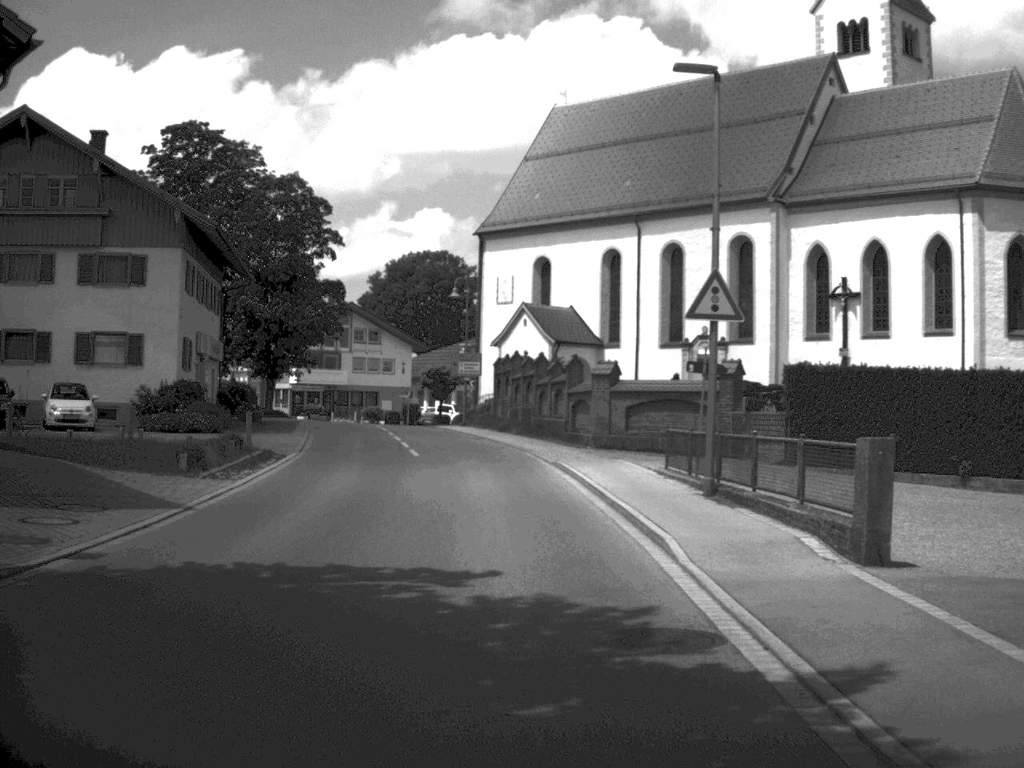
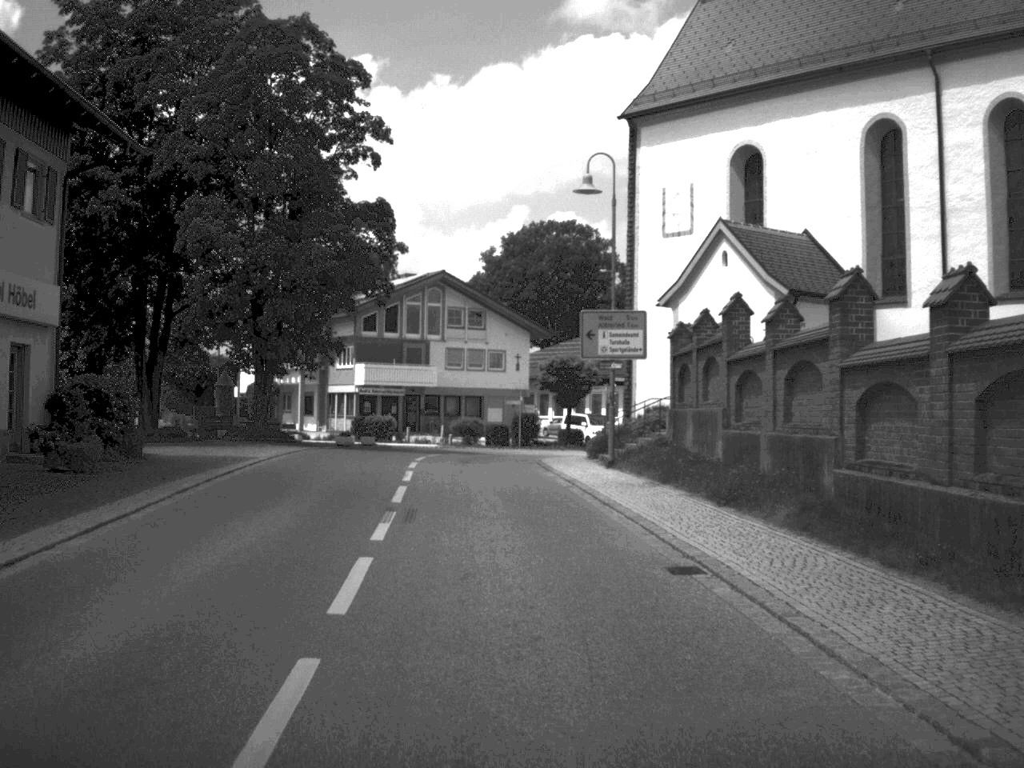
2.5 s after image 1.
(-1.7, +32.2) m; -6°
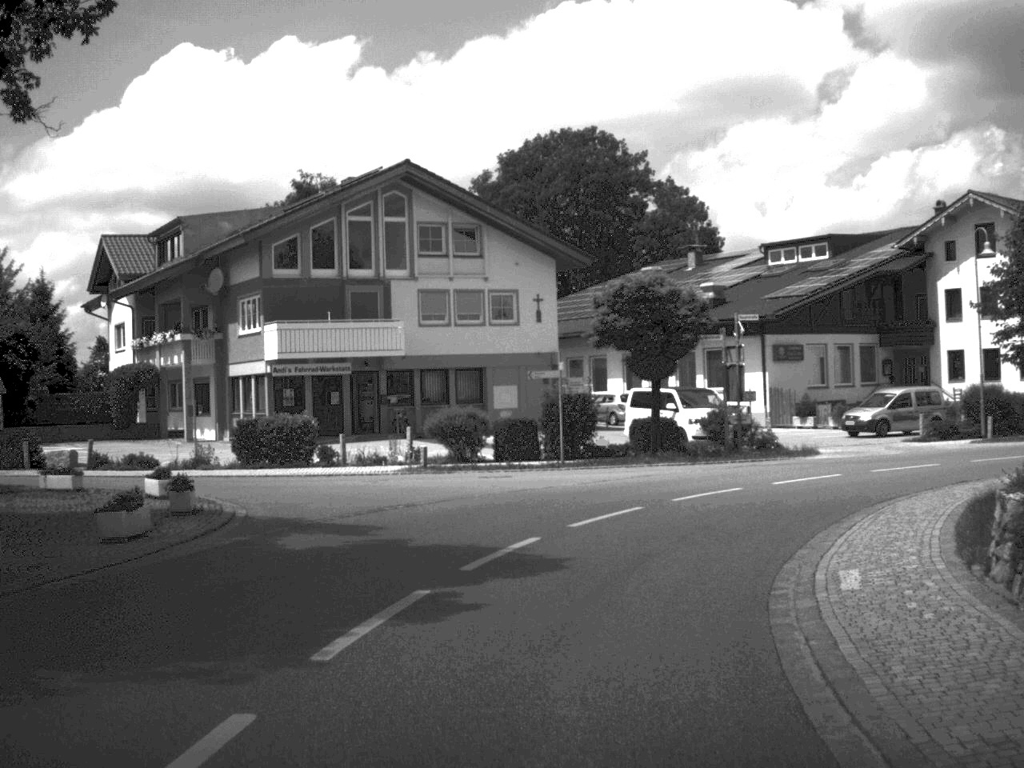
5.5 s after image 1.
(-1.2, +32.2) m; 0°
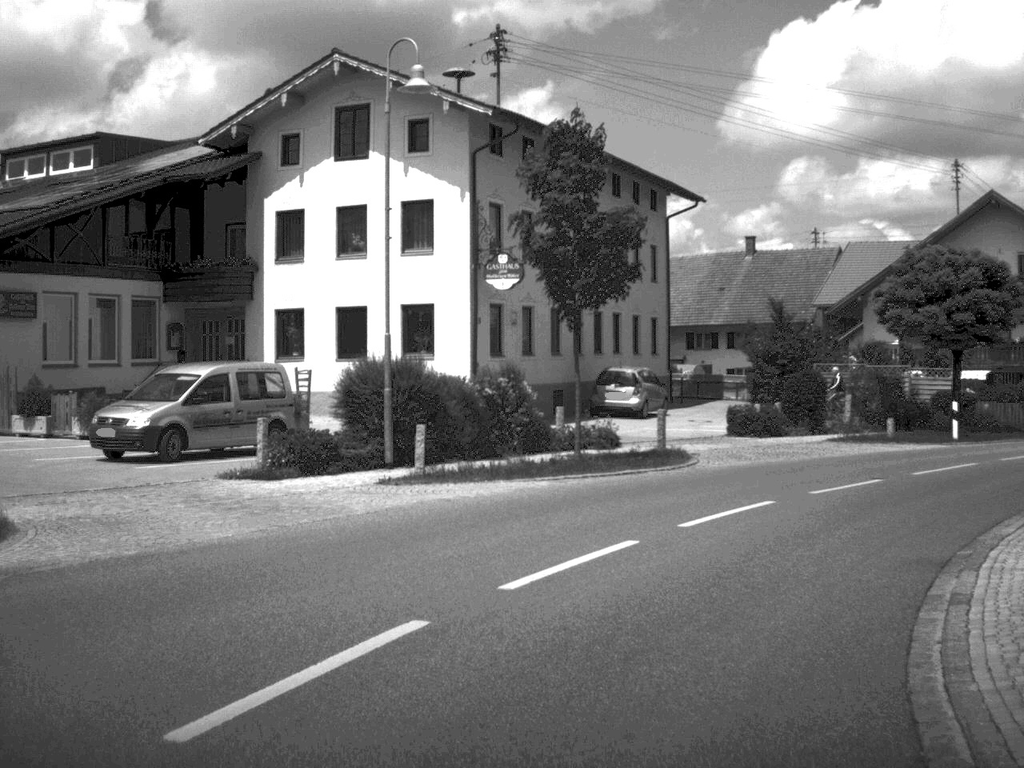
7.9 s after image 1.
(+5.2, +22.3) m; +33°
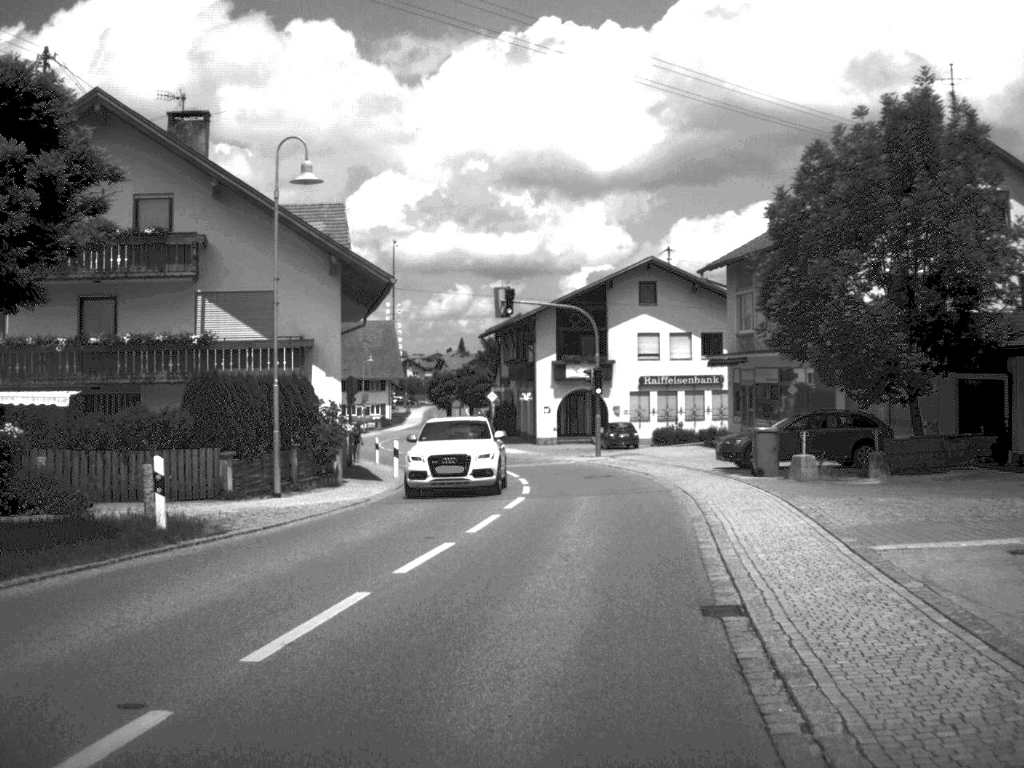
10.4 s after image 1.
(+8.0, +20.6) m; +38°
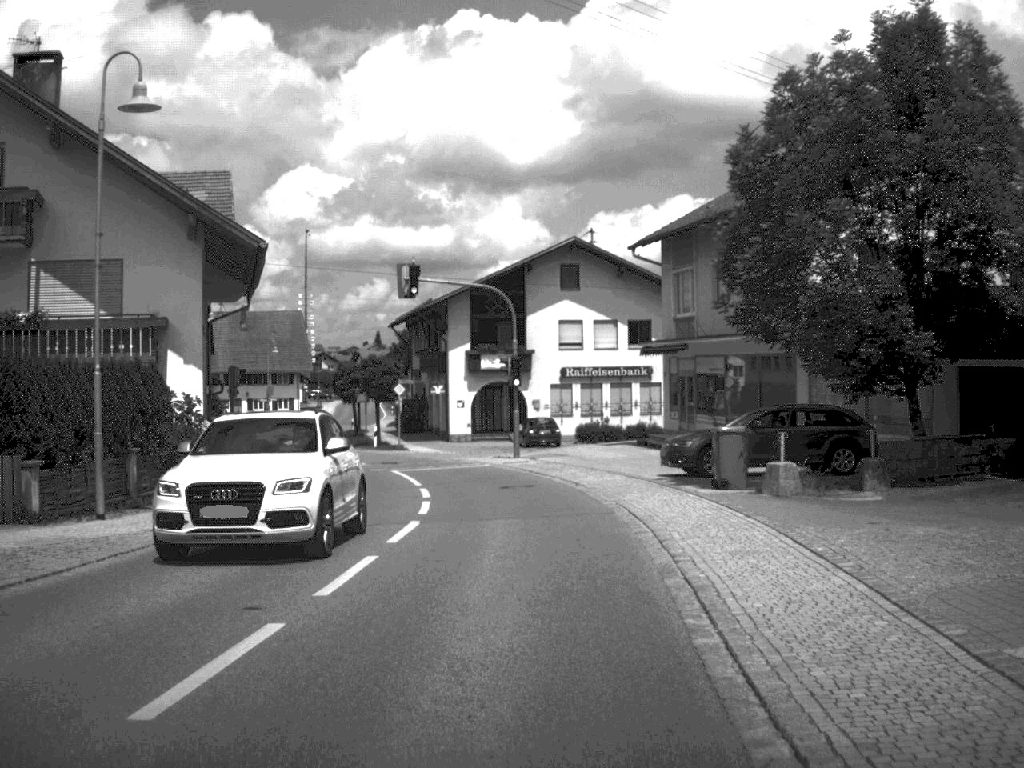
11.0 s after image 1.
(+0.2, +5.9) m; +4°
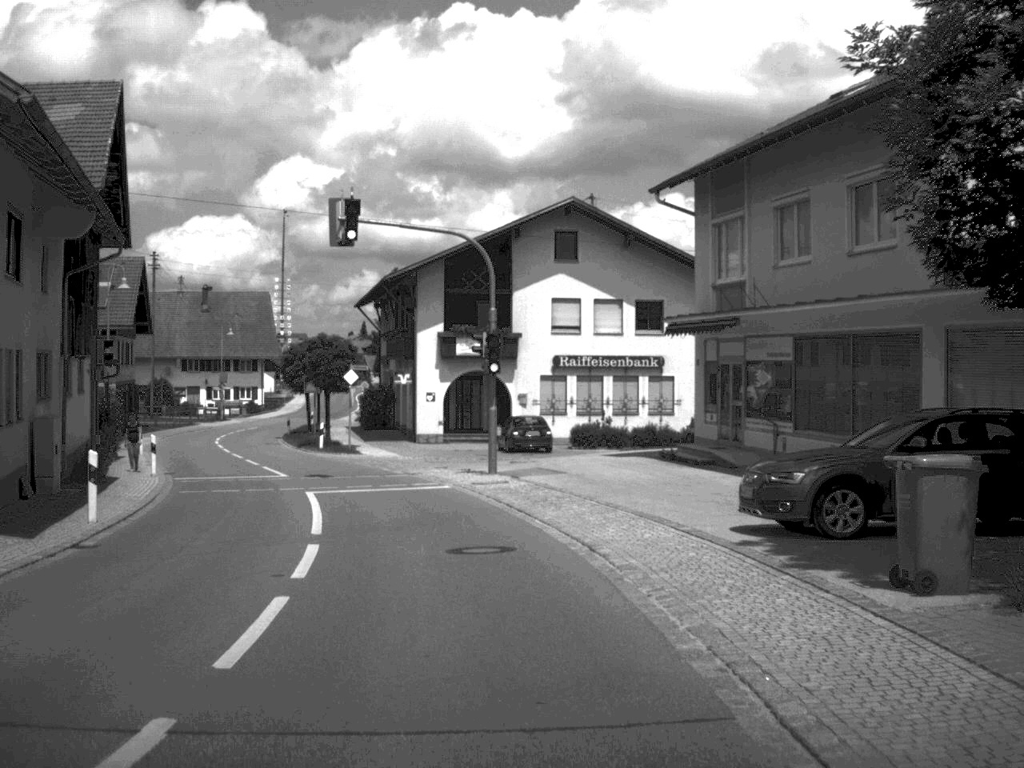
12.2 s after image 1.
(+0.2, +11.8) m; 0°
